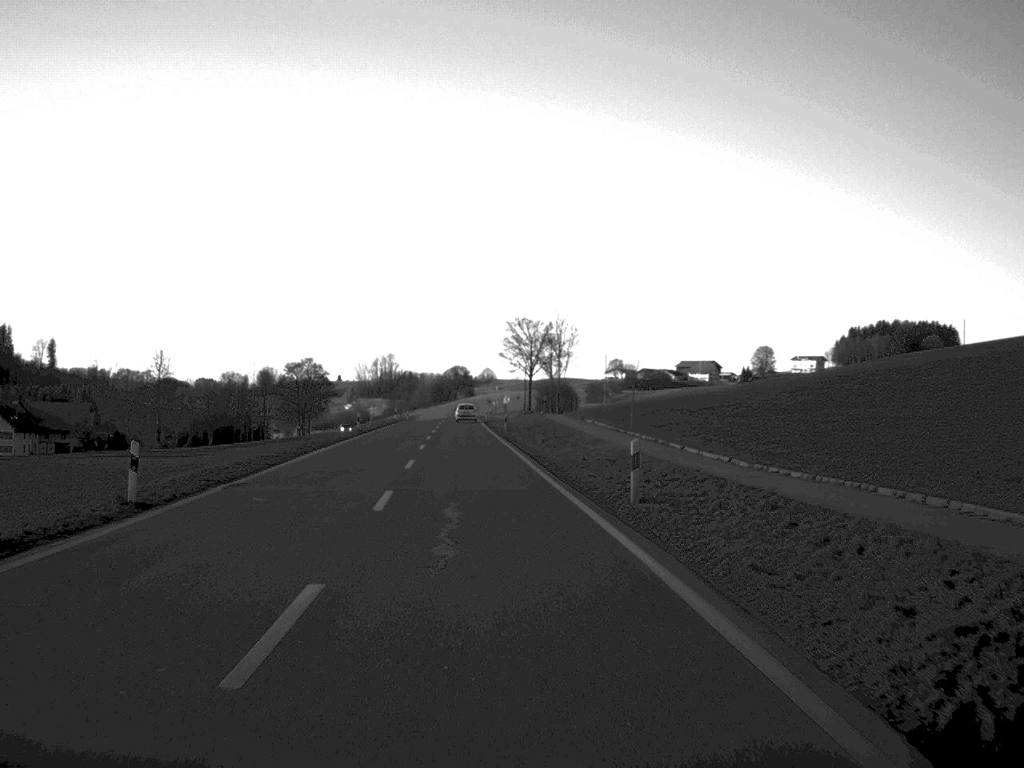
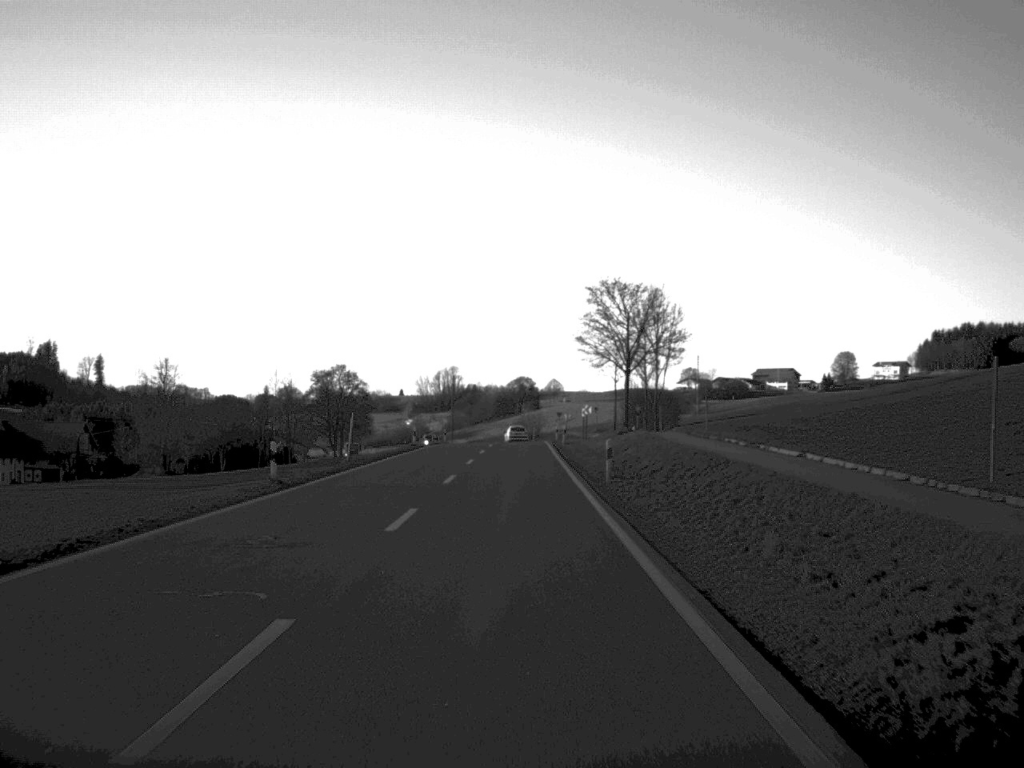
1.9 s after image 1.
(-1.3, +37.2) m; -3°
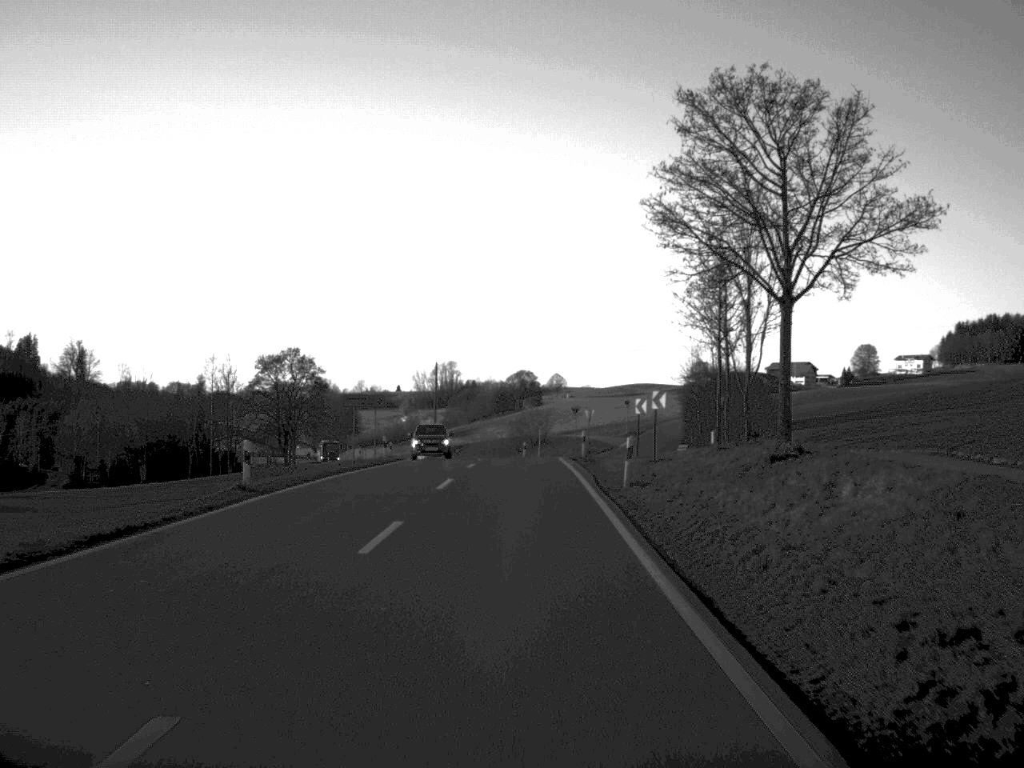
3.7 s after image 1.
(-0.1, +39.0) m; 0°
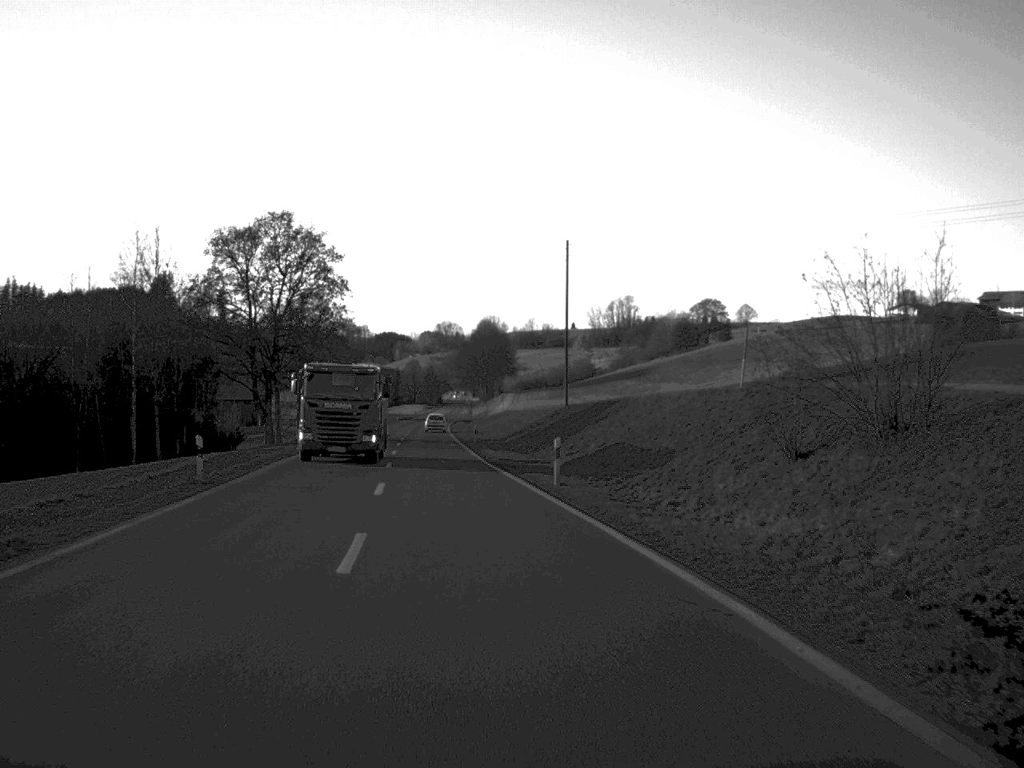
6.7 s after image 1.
(-2.4, +73.6) m; -9°
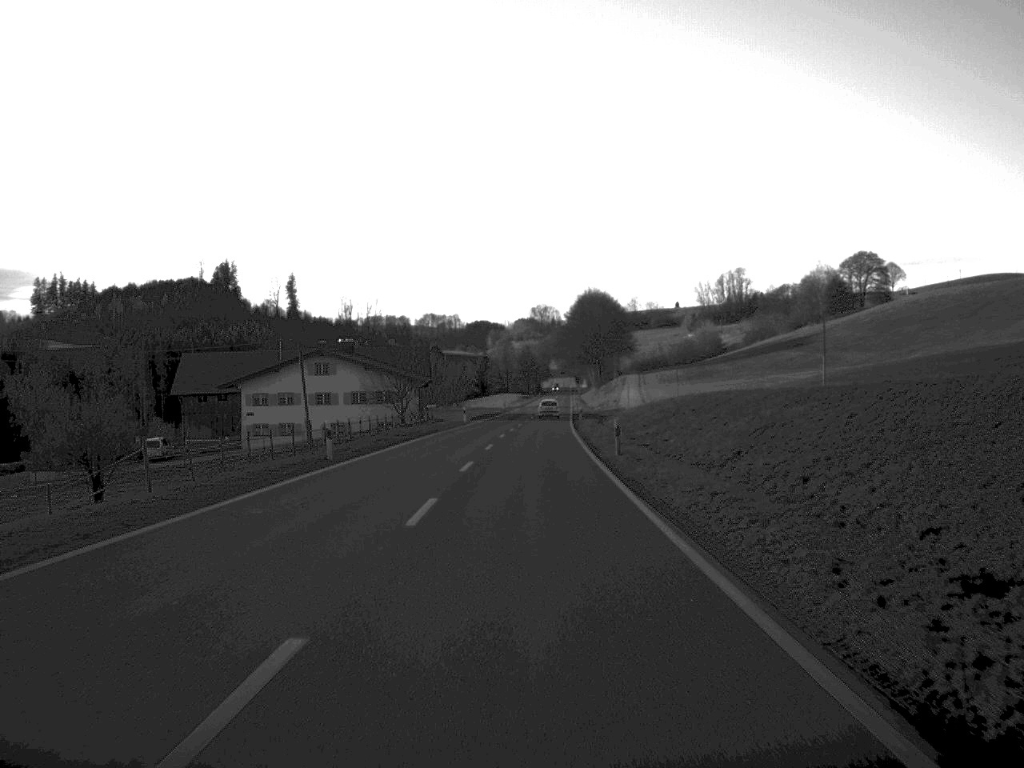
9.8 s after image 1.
(-5.8, +79.2) m; -4°
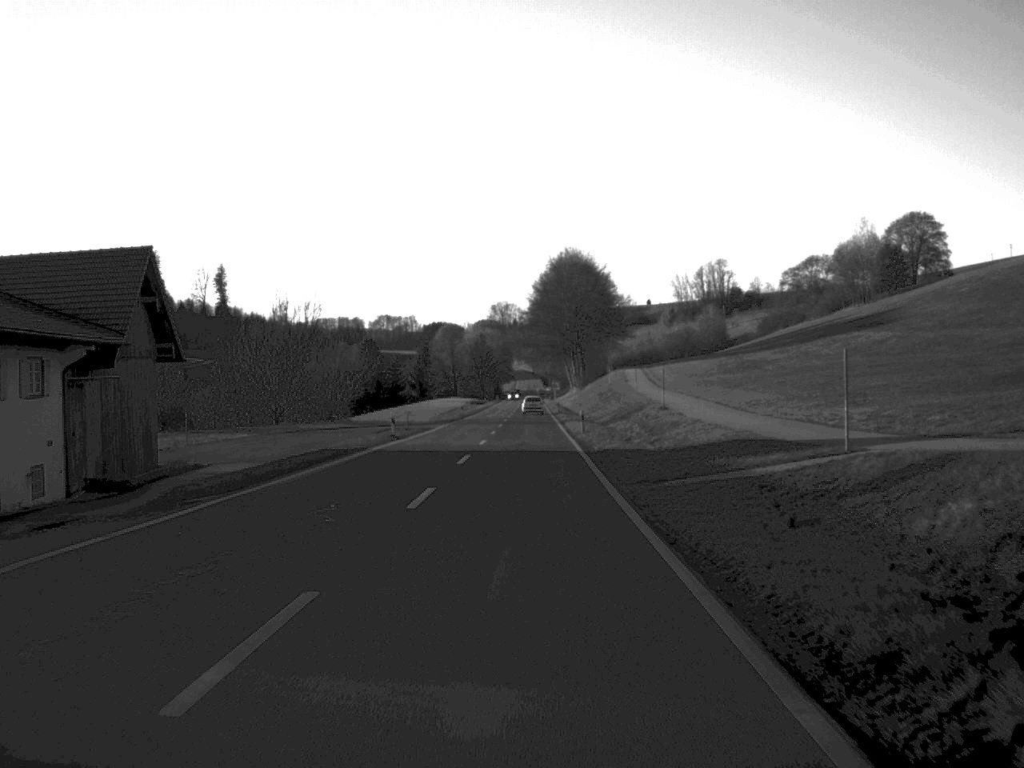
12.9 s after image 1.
(+1.3, +80.9) m; +1°
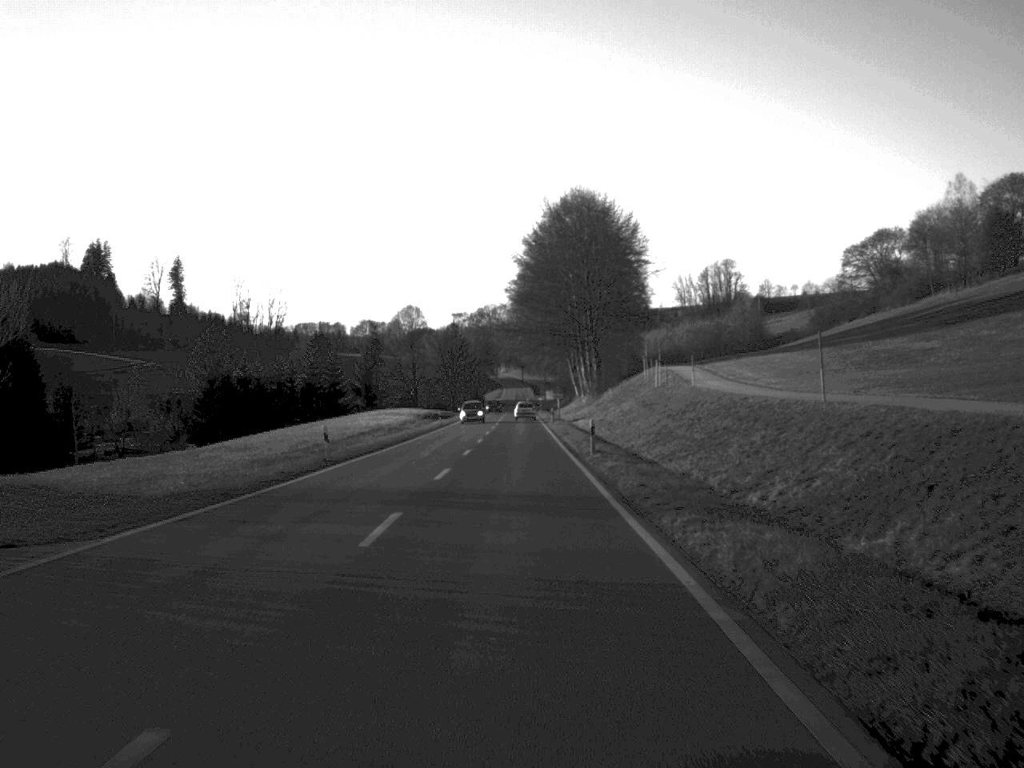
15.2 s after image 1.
(+0.2, +64.0) m; 0°
